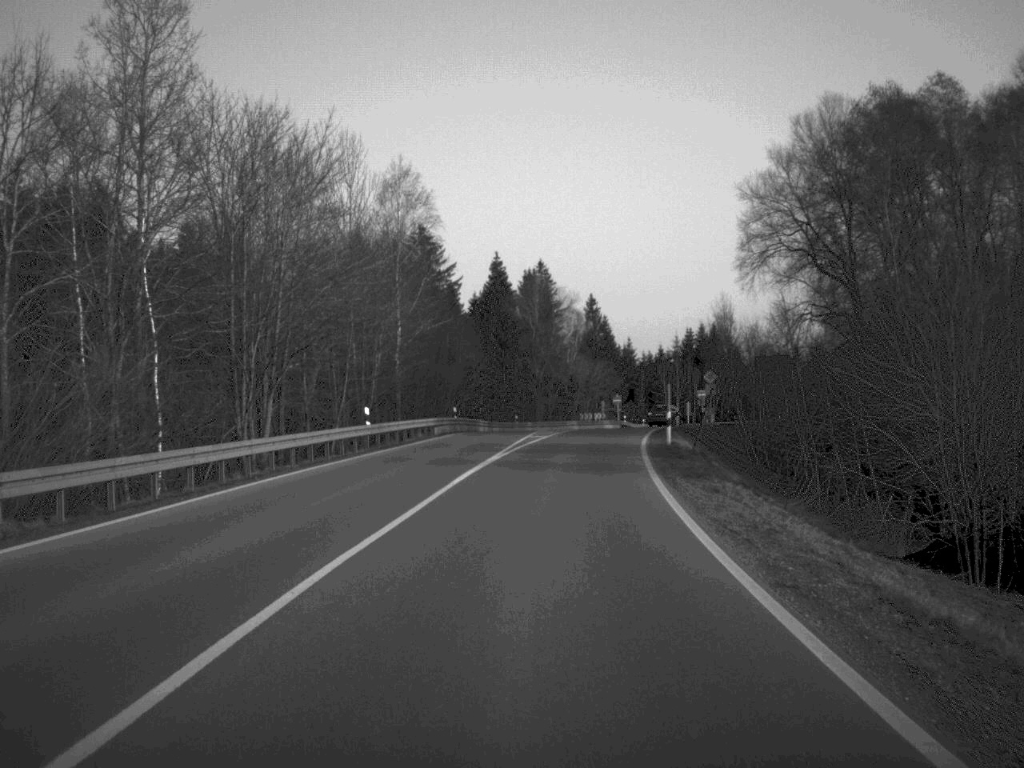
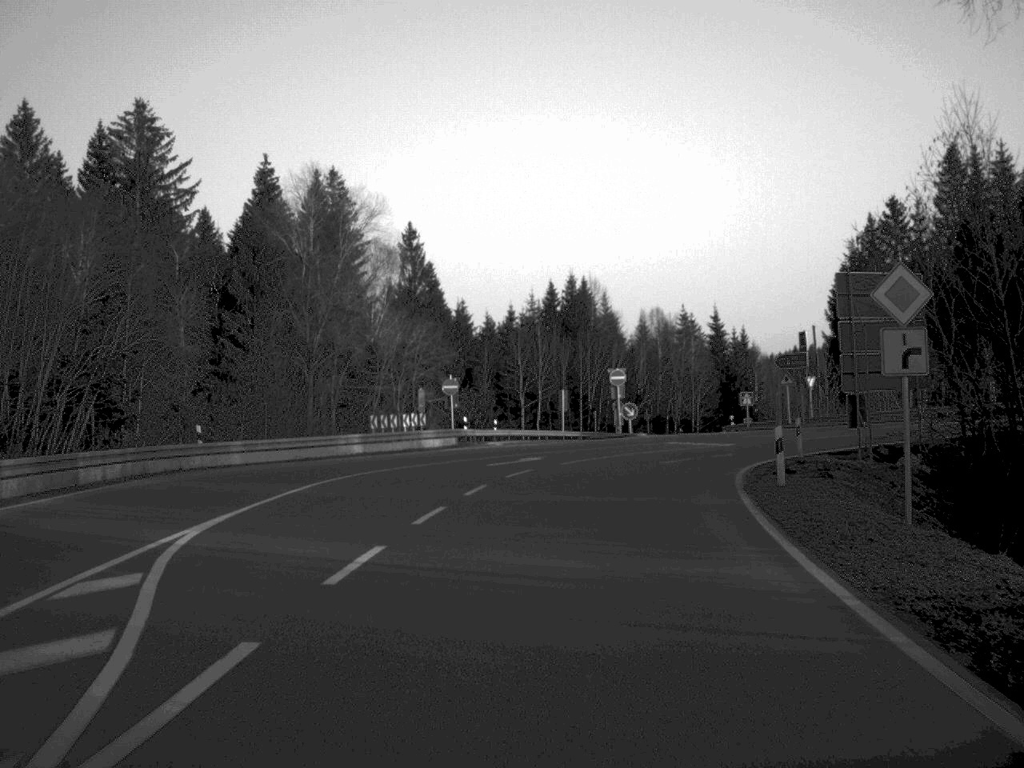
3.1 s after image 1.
(+3.7, +58.8) m; +8°
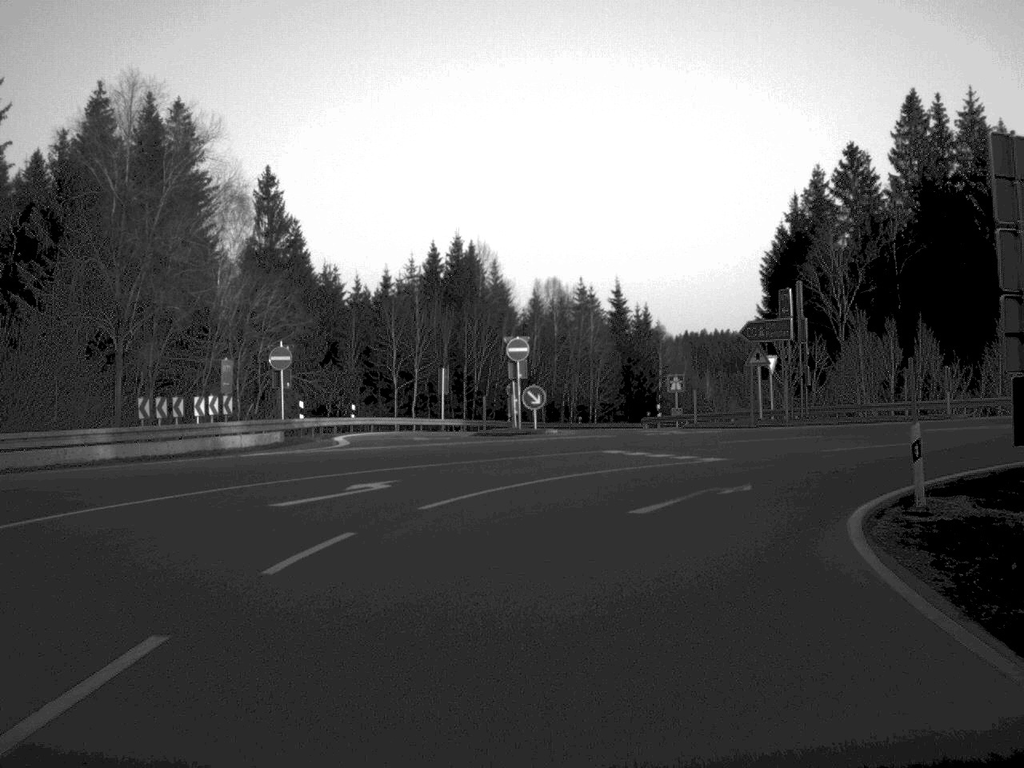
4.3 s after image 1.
(+0.7, +17.6) m; +5°
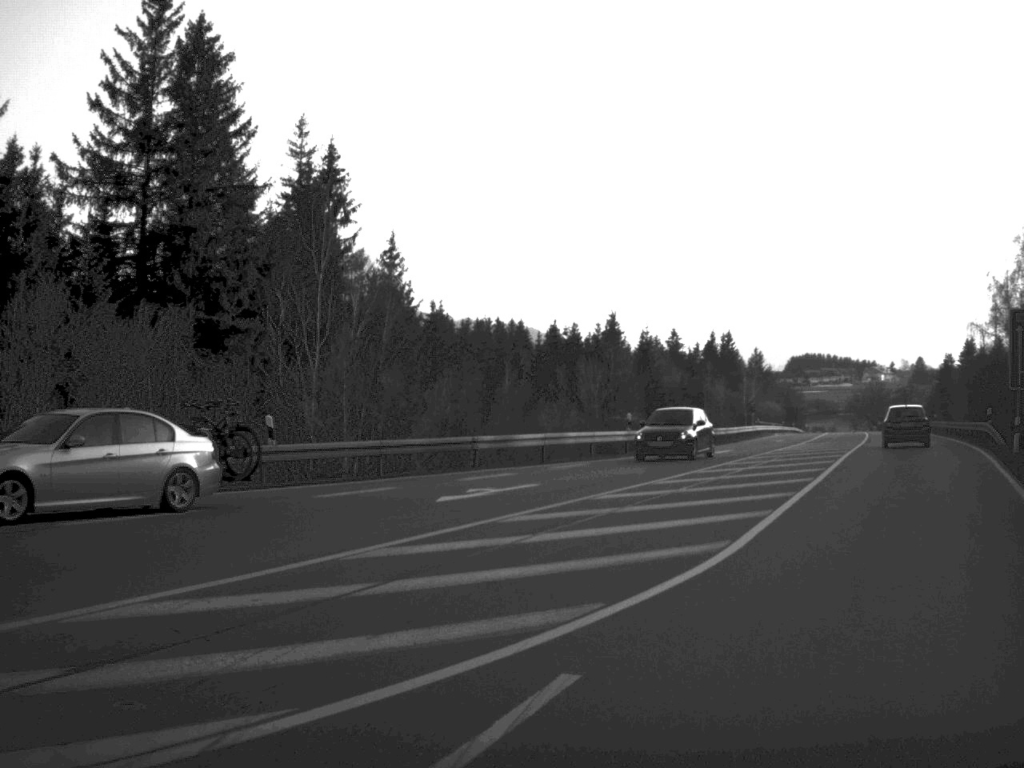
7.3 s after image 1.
(+13.4, +27.5) m; +71°
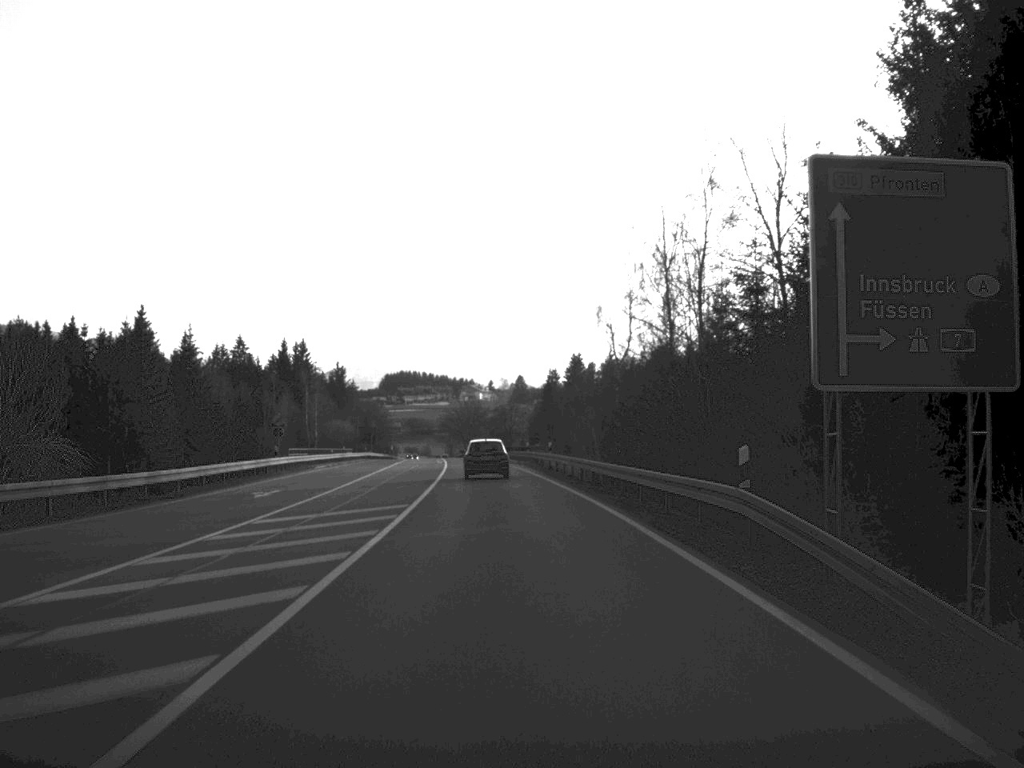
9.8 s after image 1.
(+8.8, +31.5) m; +17°
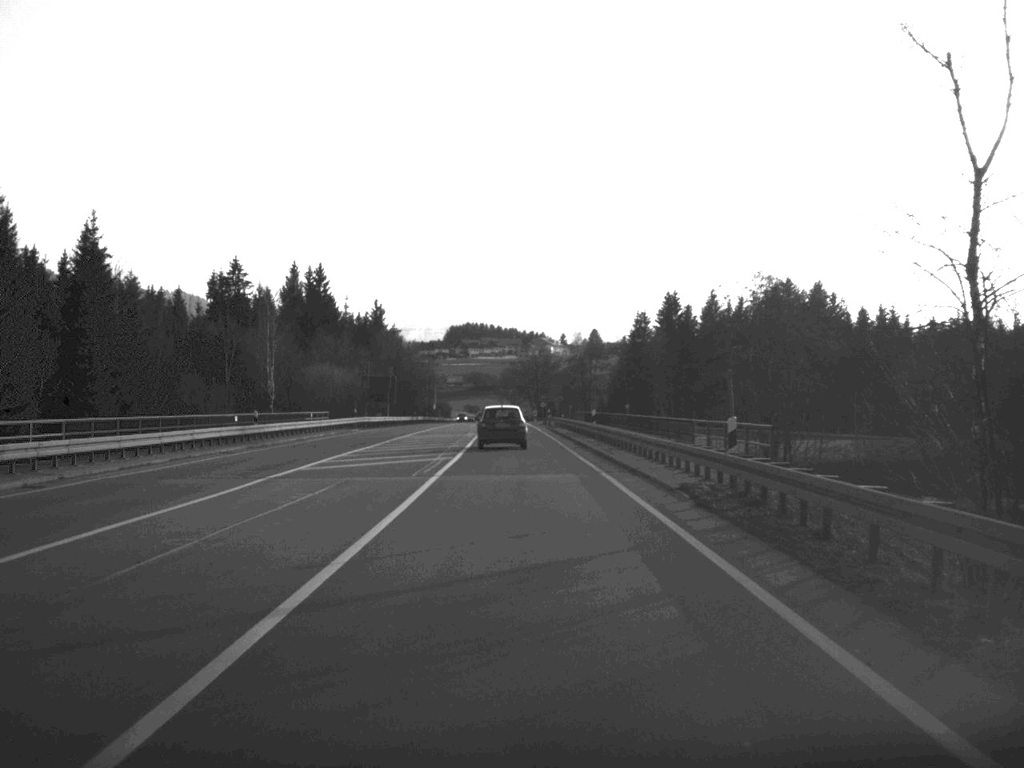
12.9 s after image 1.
(-1.8, +57.7) m; -3°
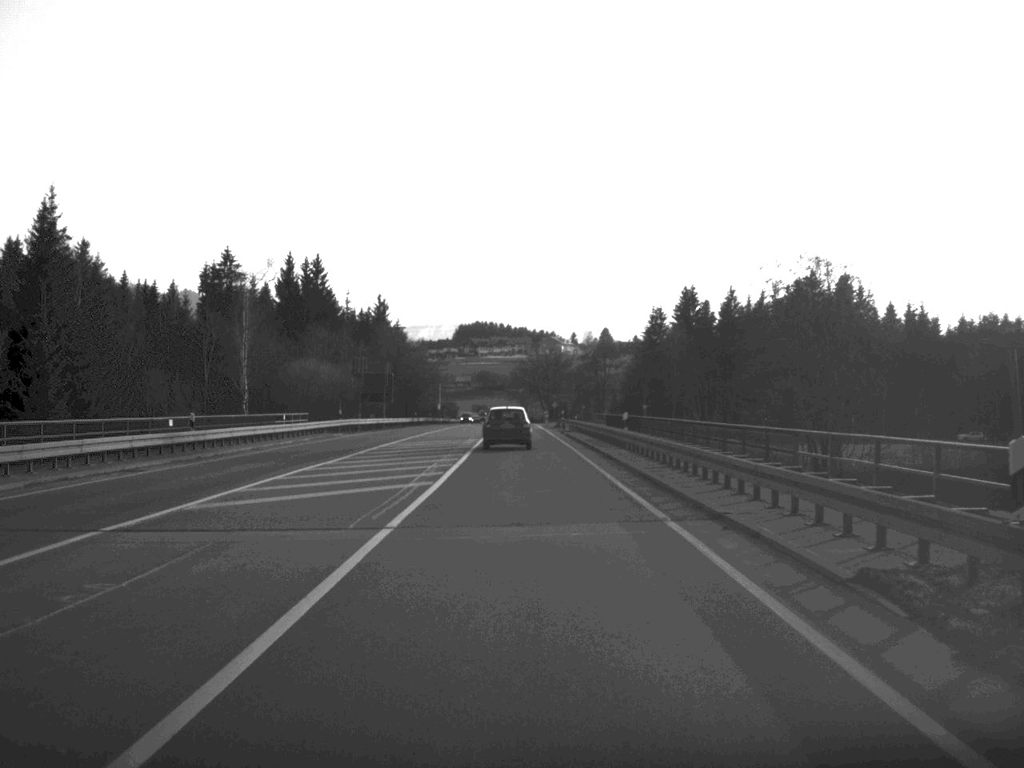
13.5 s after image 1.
(0.0, +11.2) m; 0°
